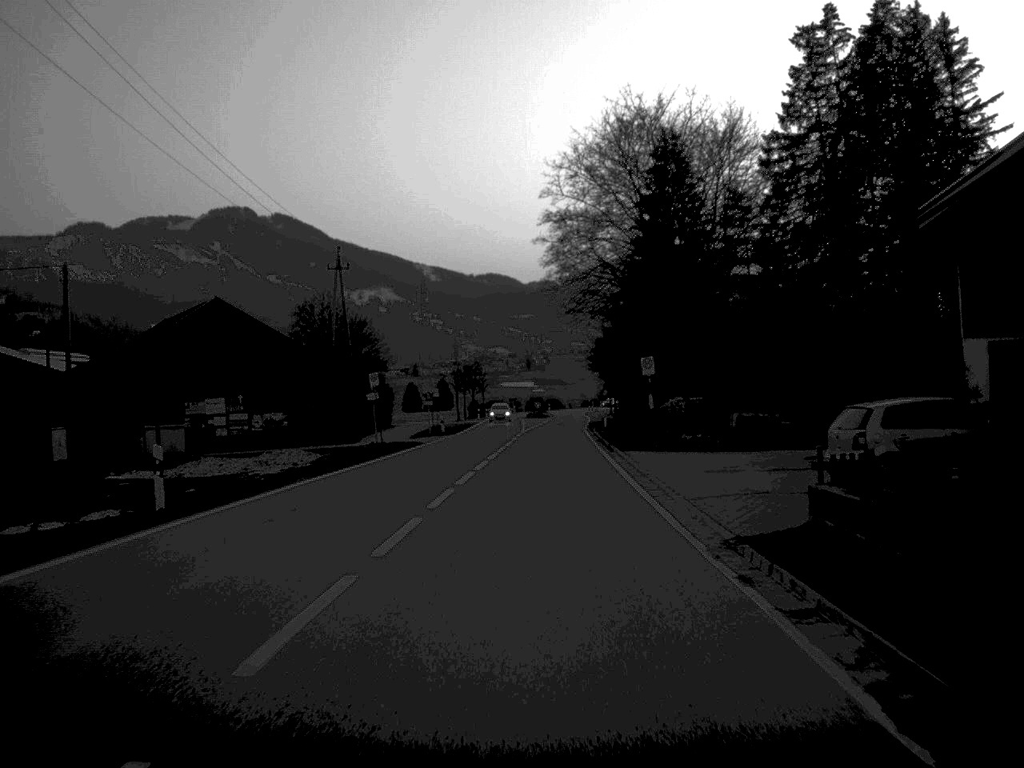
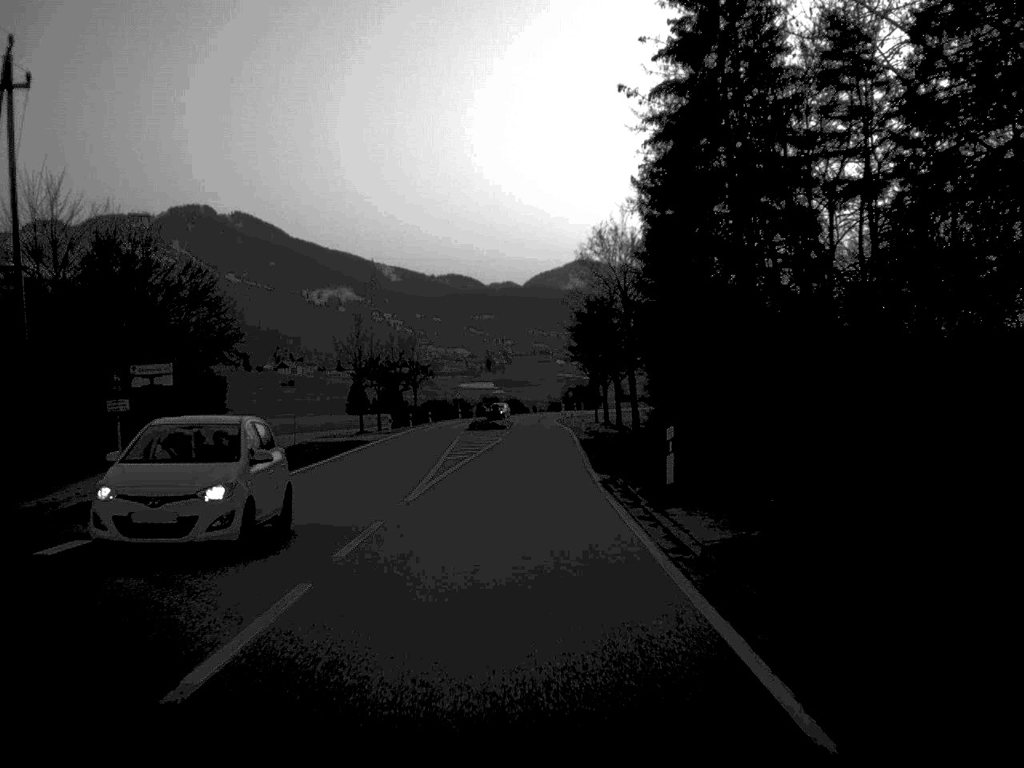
(+1.0, +45.6) m; +2°
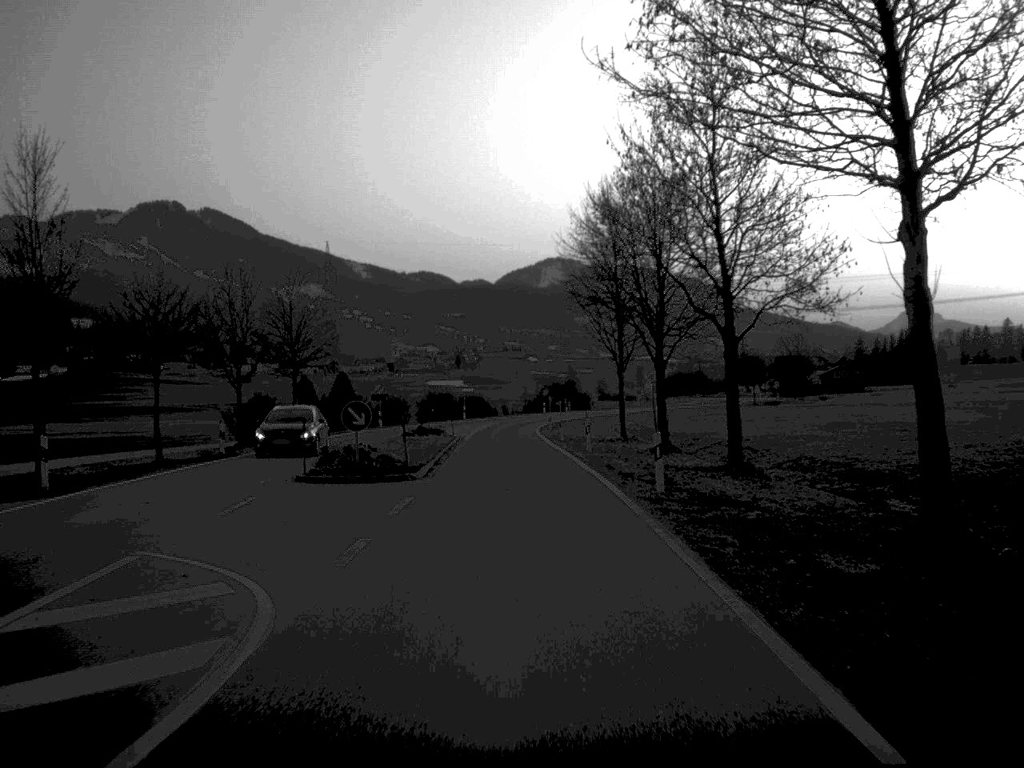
(+0.5, +49.5) m; +1°
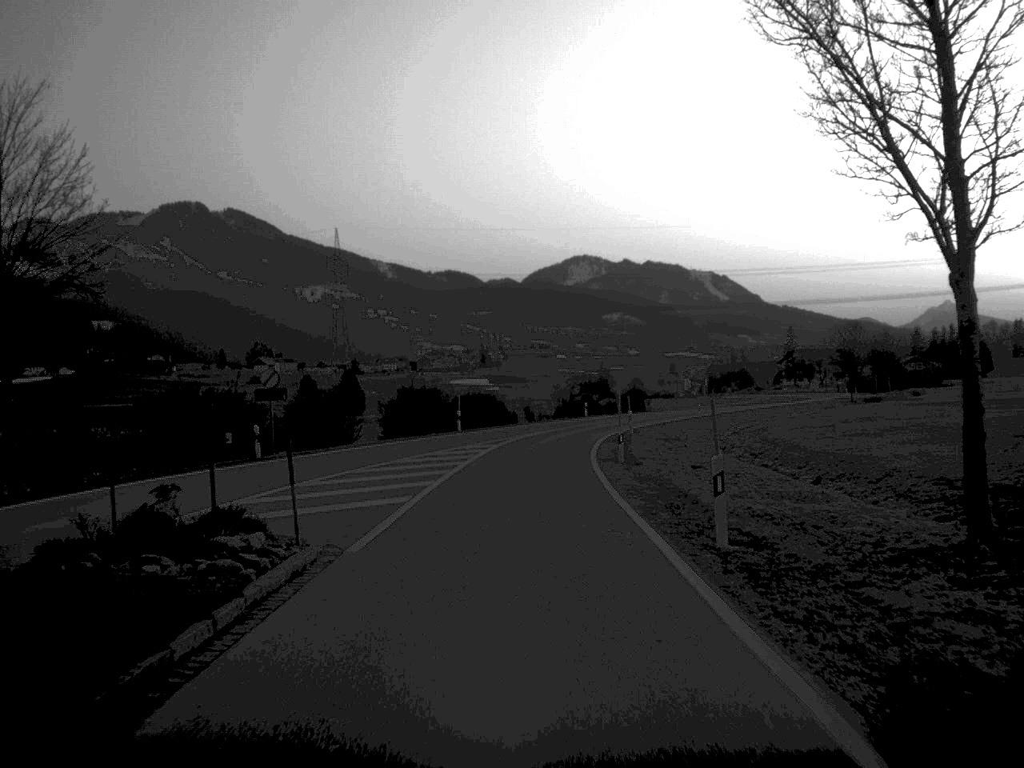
(-0.4, +39.8) m; -1°
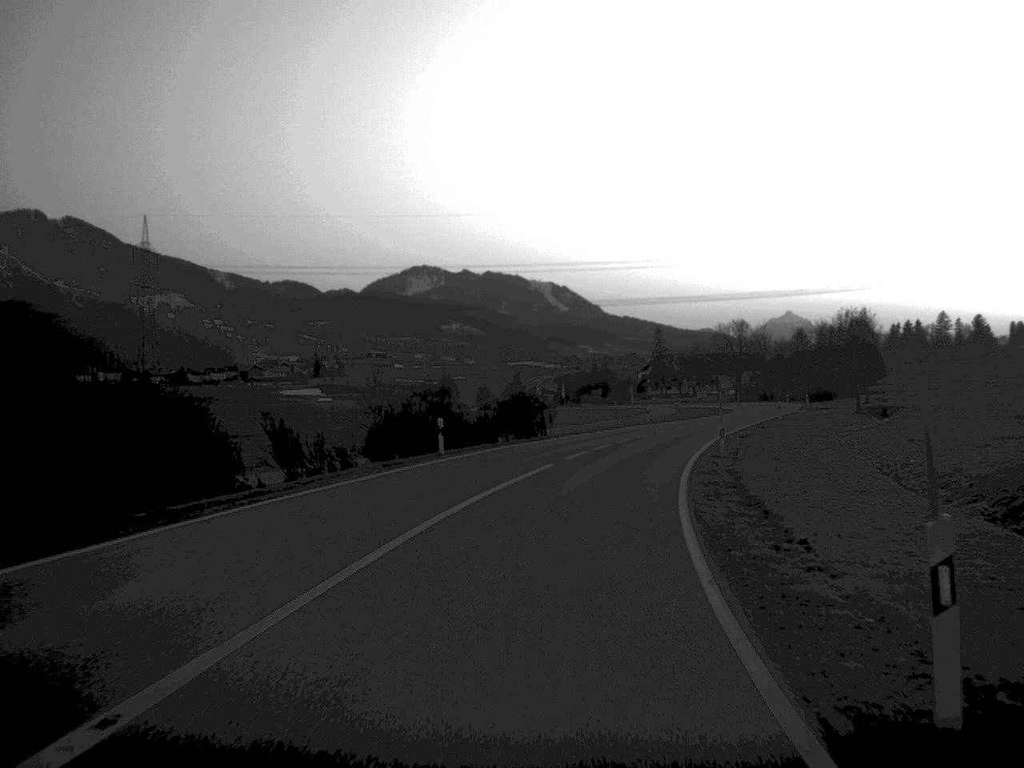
(+2.1, +52.2) m; +8°
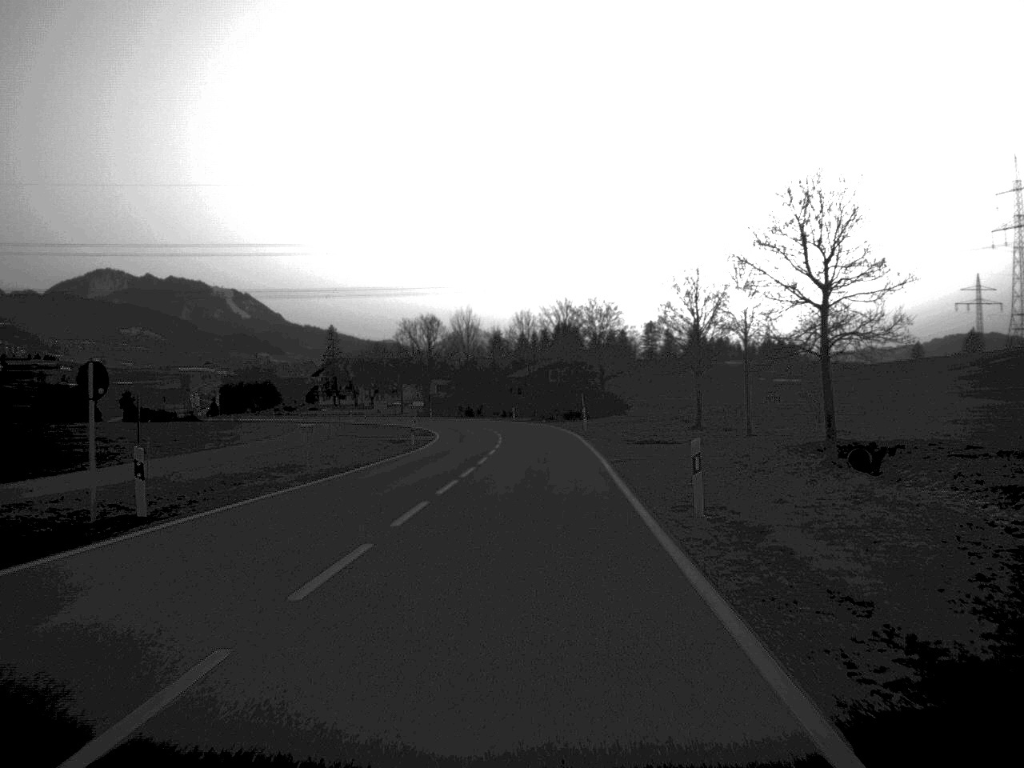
(+7.9, +56.7) m; +14°
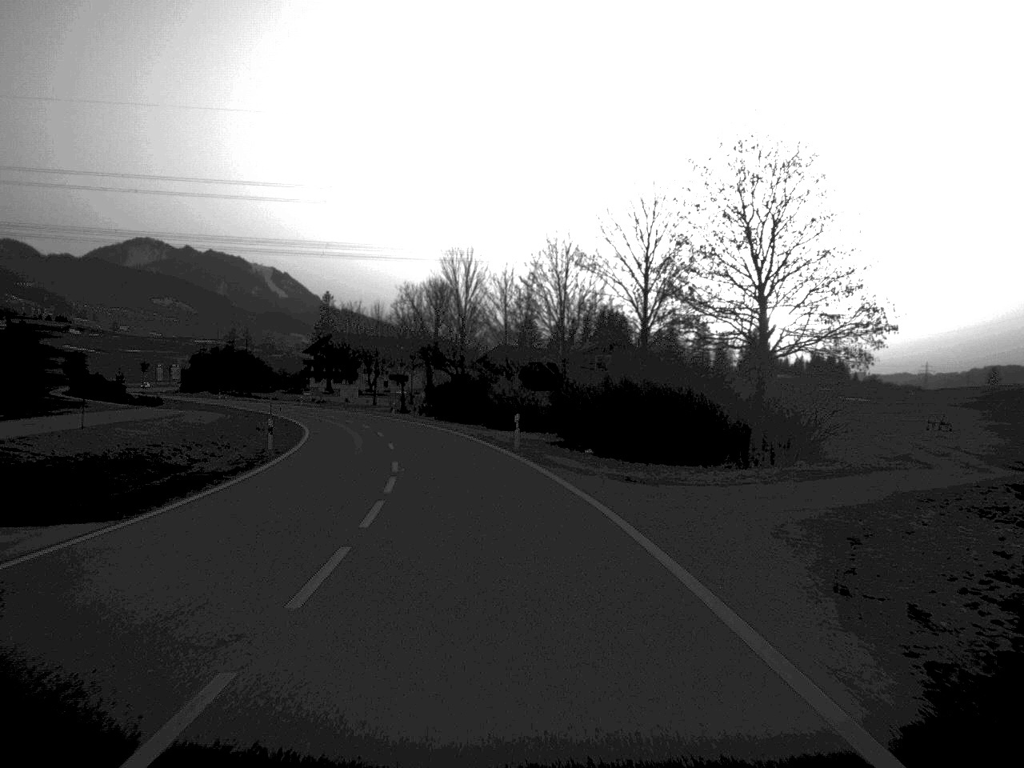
(+0.3, +59.9) m; -2°
